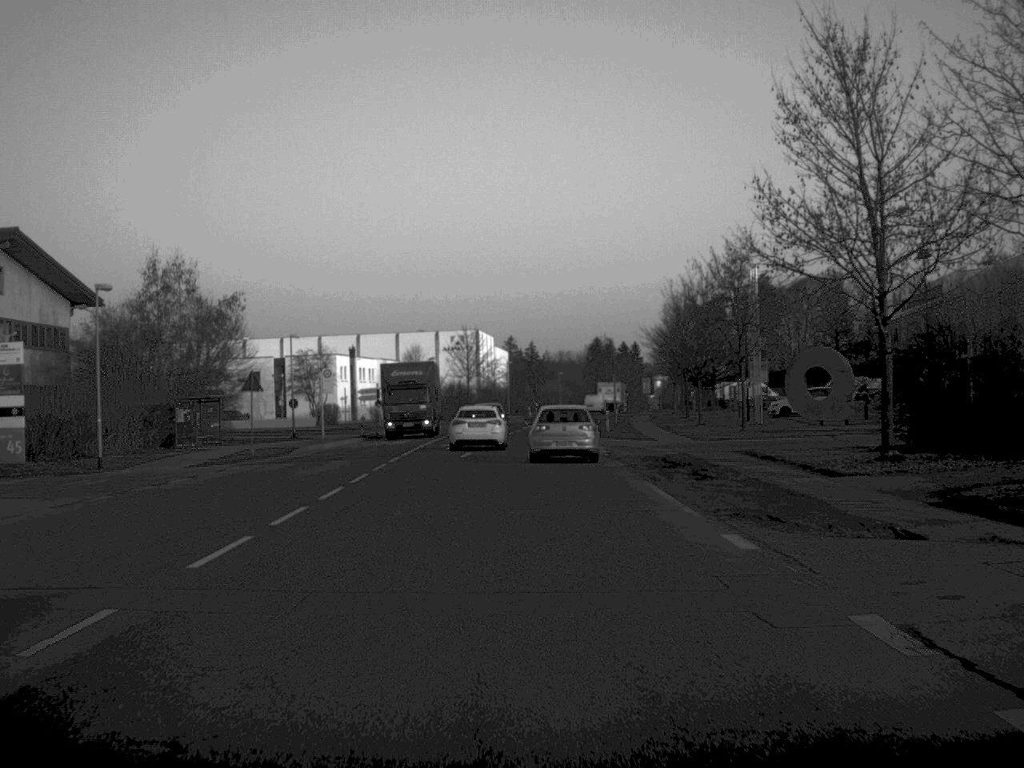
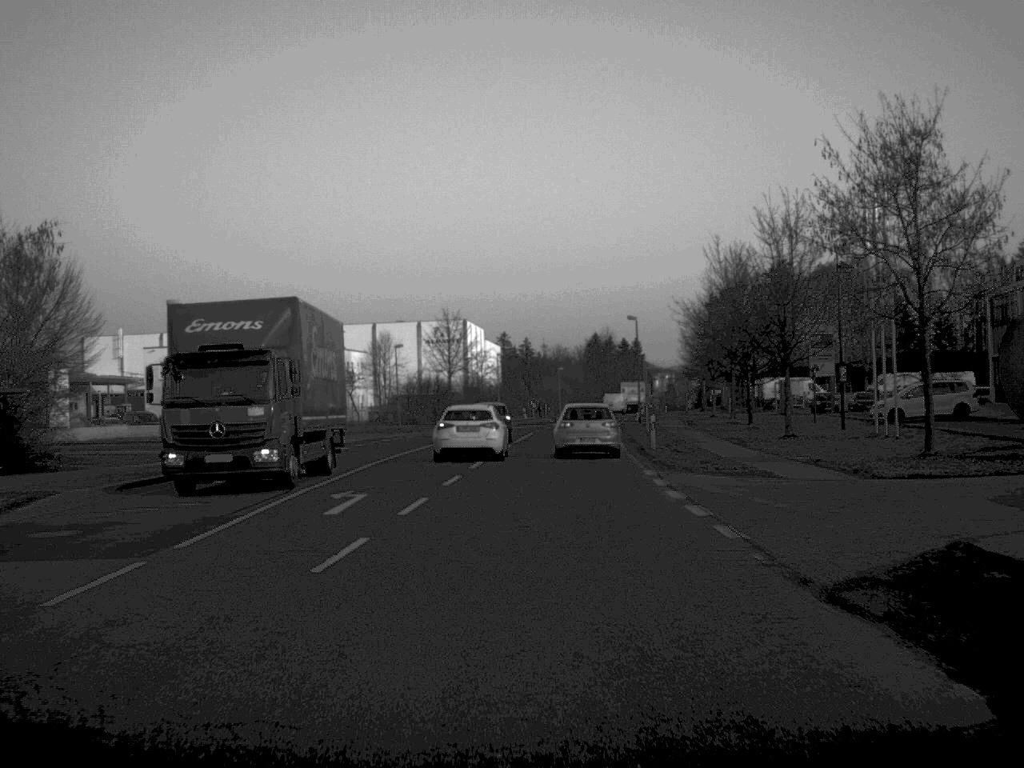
(0.0, +24.8) m; 0°
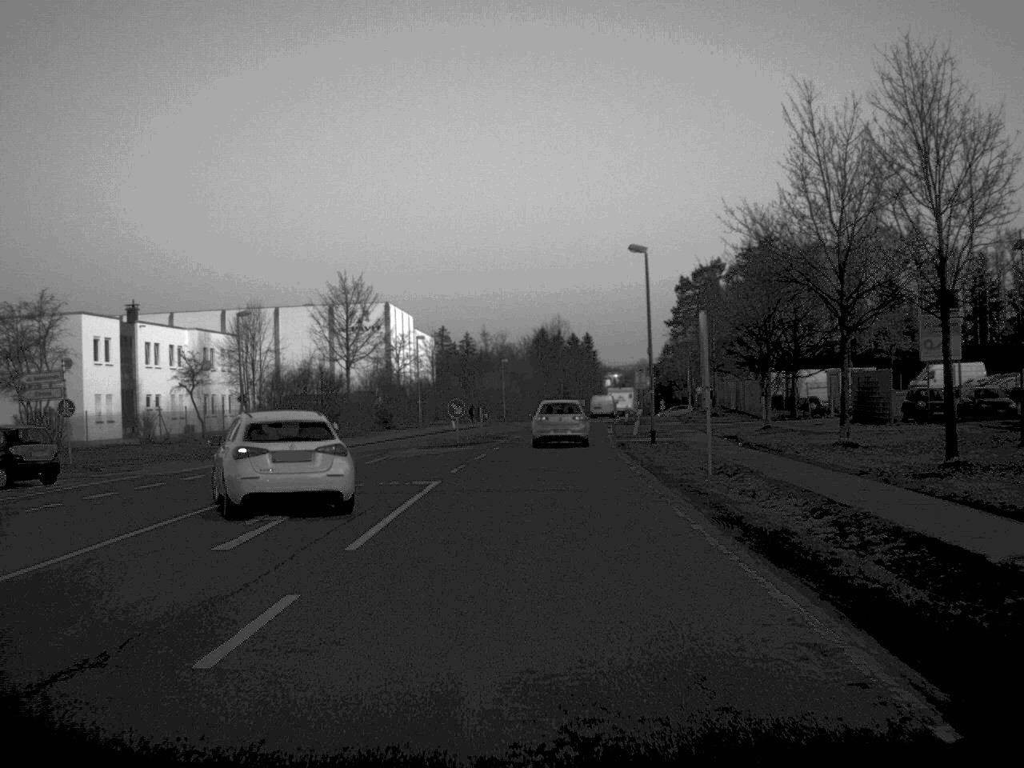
(+0.8, +33.7) m; +3°
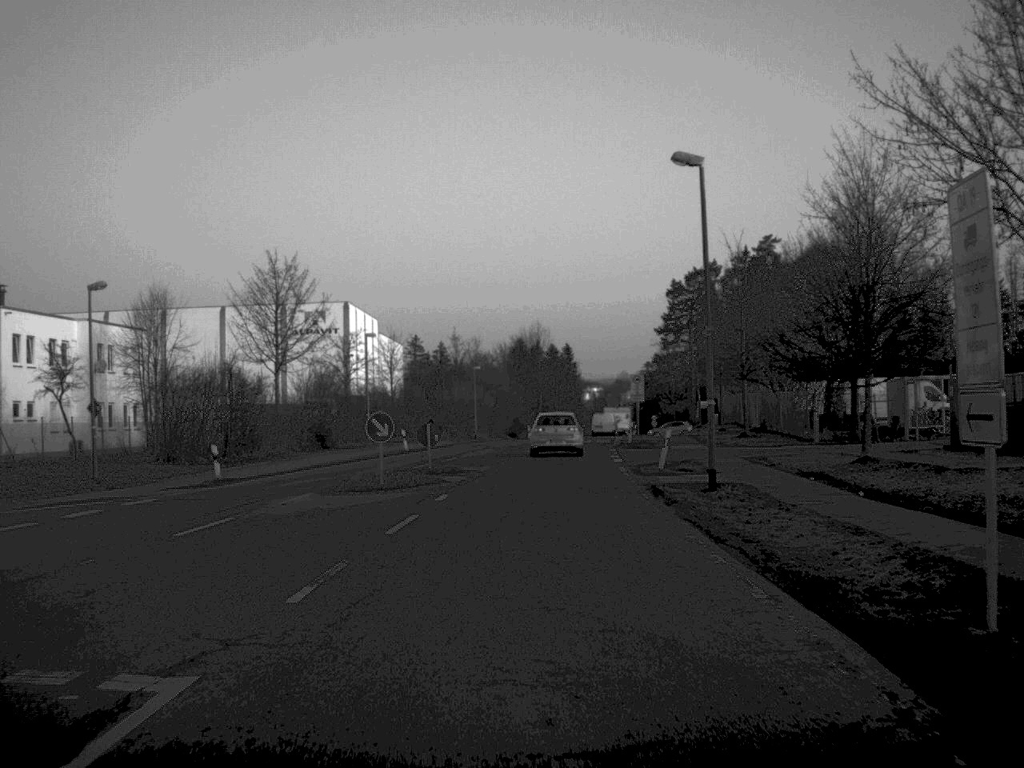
(+0.1, +16.5) m; +1°
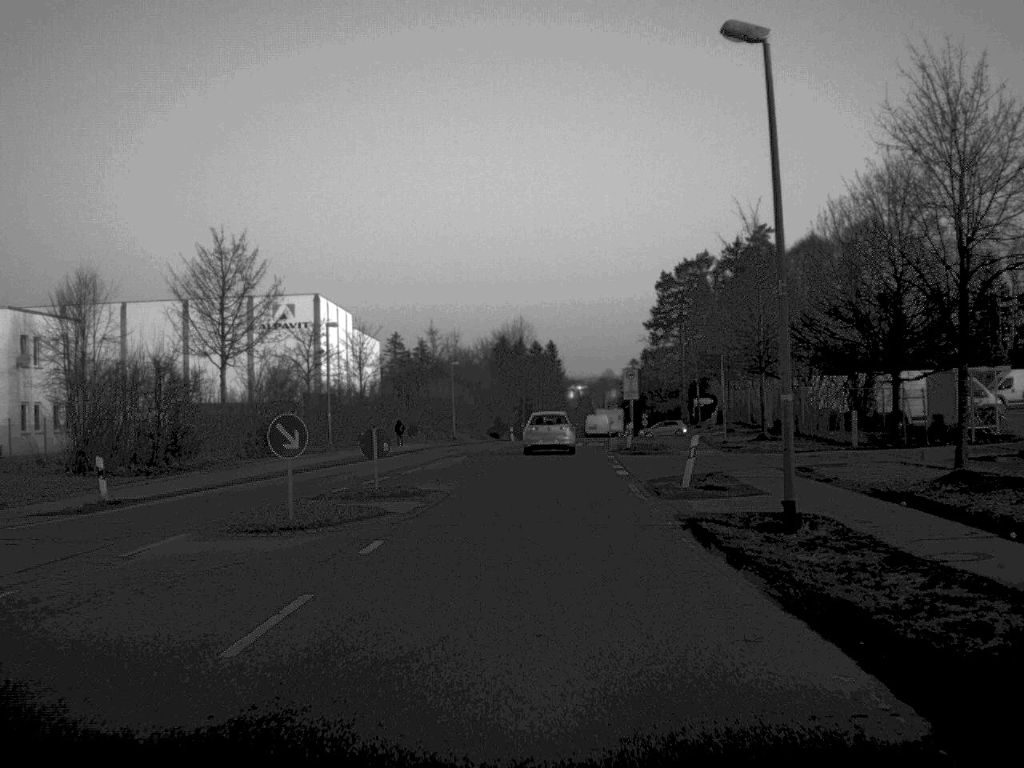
(+0.1, +8.1) m; +1°
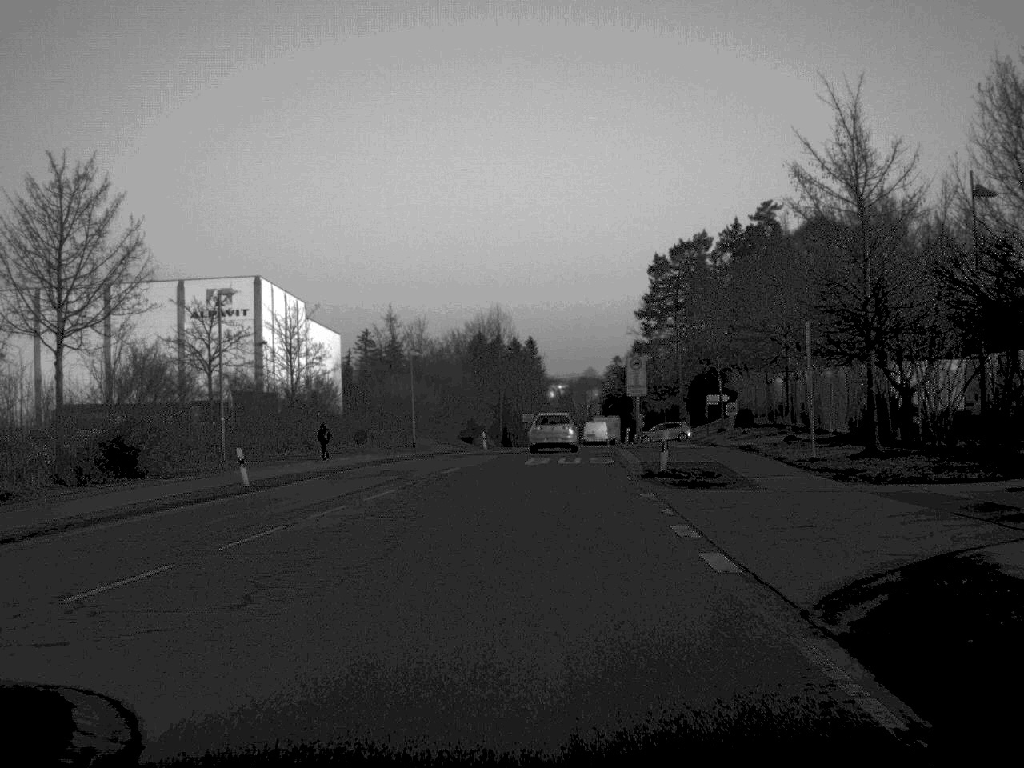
(+0.2, +18.0) m; +1°
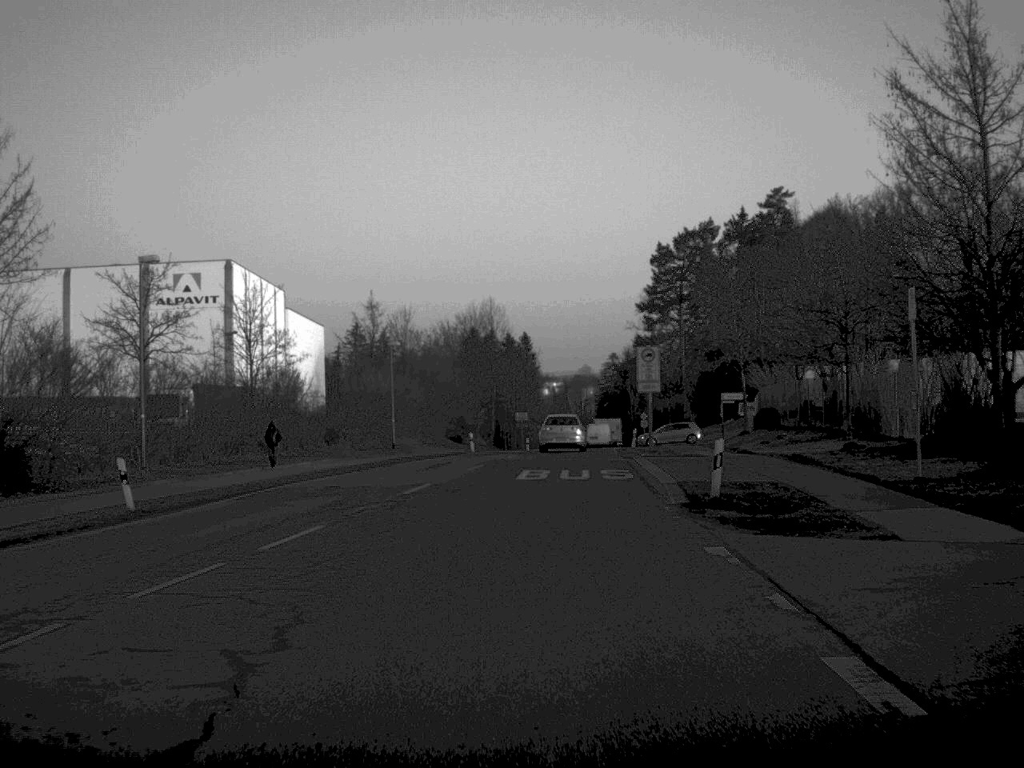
(0.0, +8.7) m; 0°
